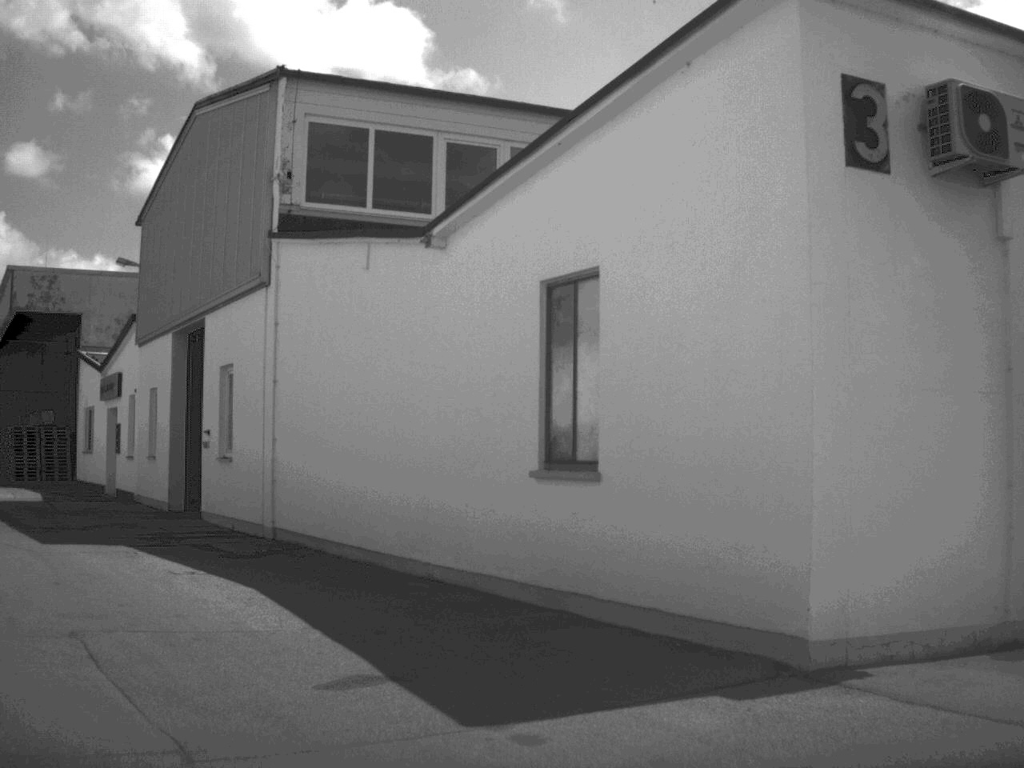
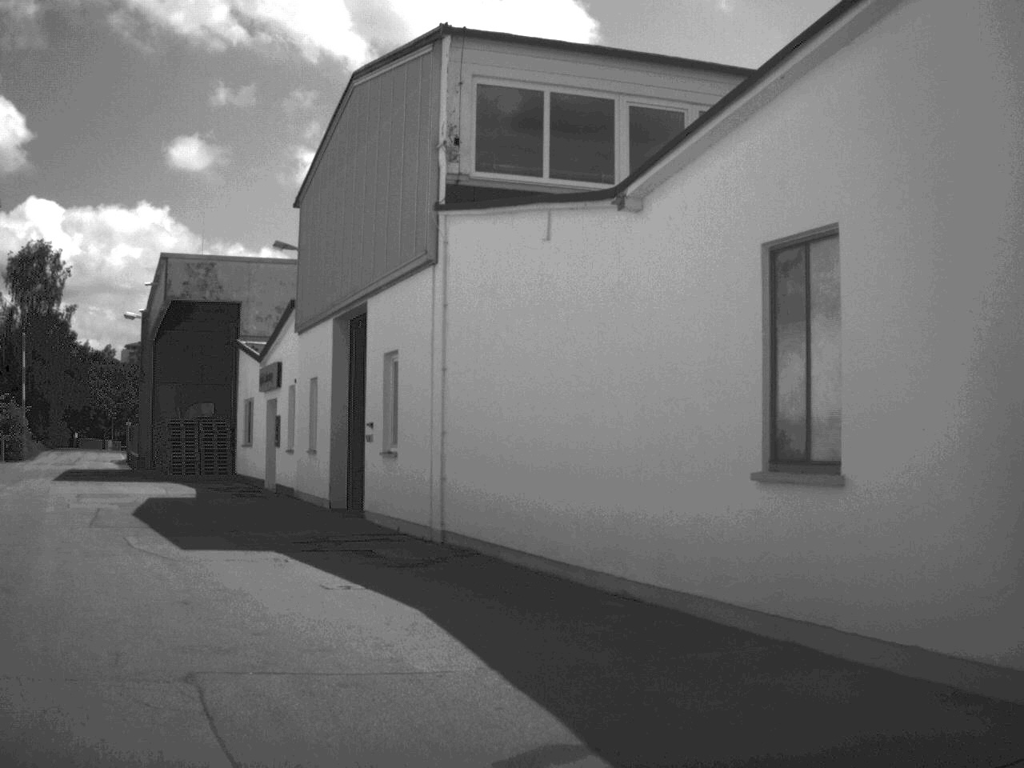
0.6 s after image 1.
(-0.1, +1.8) m; -8°
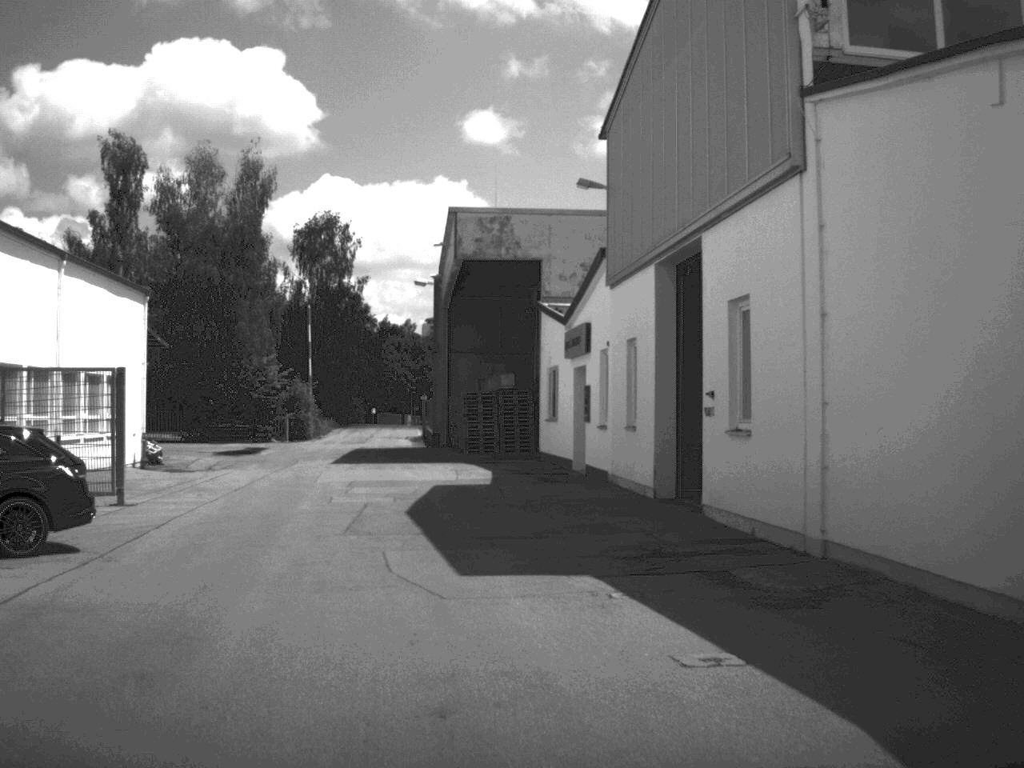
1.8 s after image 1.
(-0.6, +4.6) m; -14°
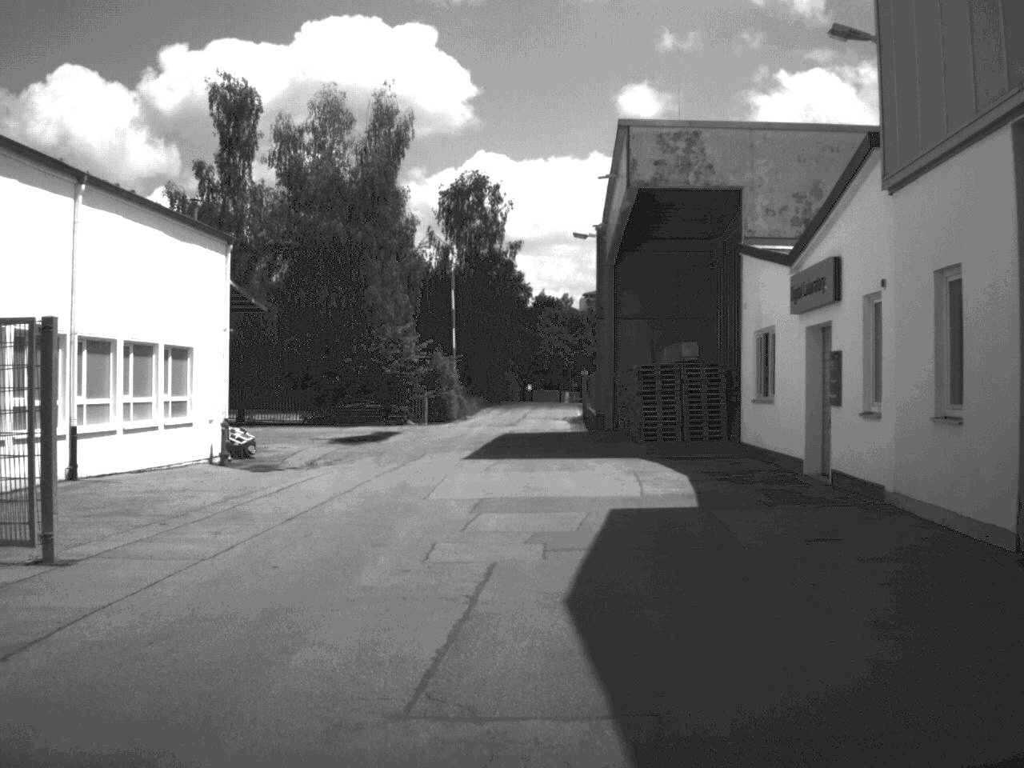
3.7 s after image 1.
(-0.7, +9.3) m; -7°
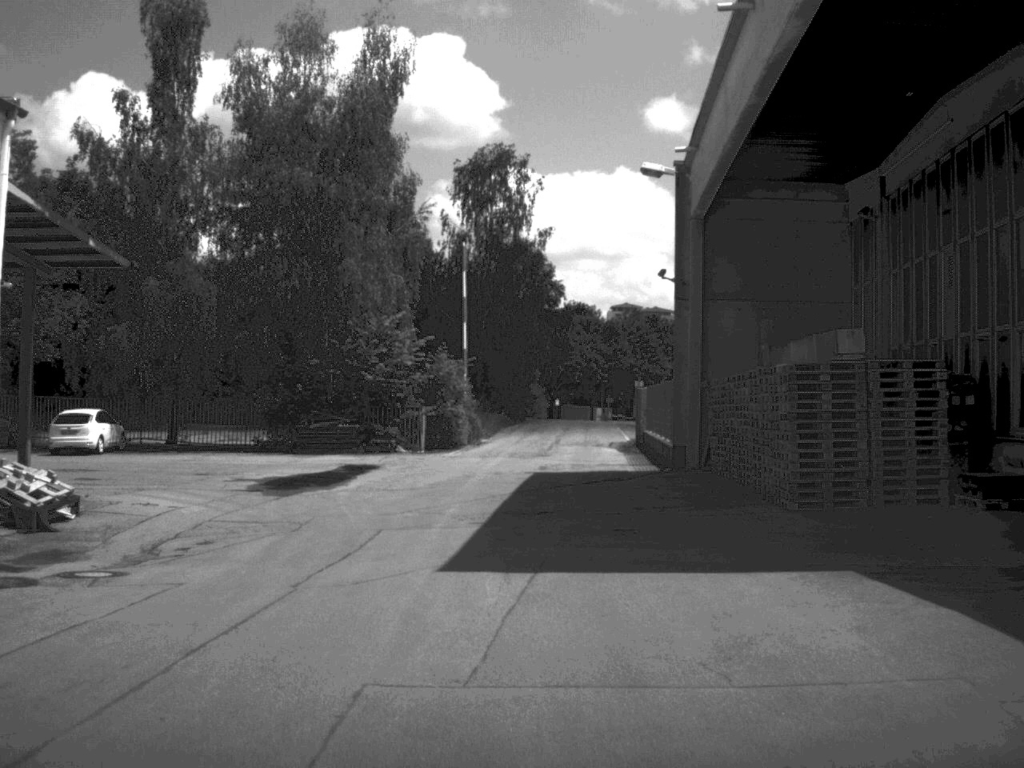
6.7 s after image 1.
(-0.4, +16.5) m; -1°
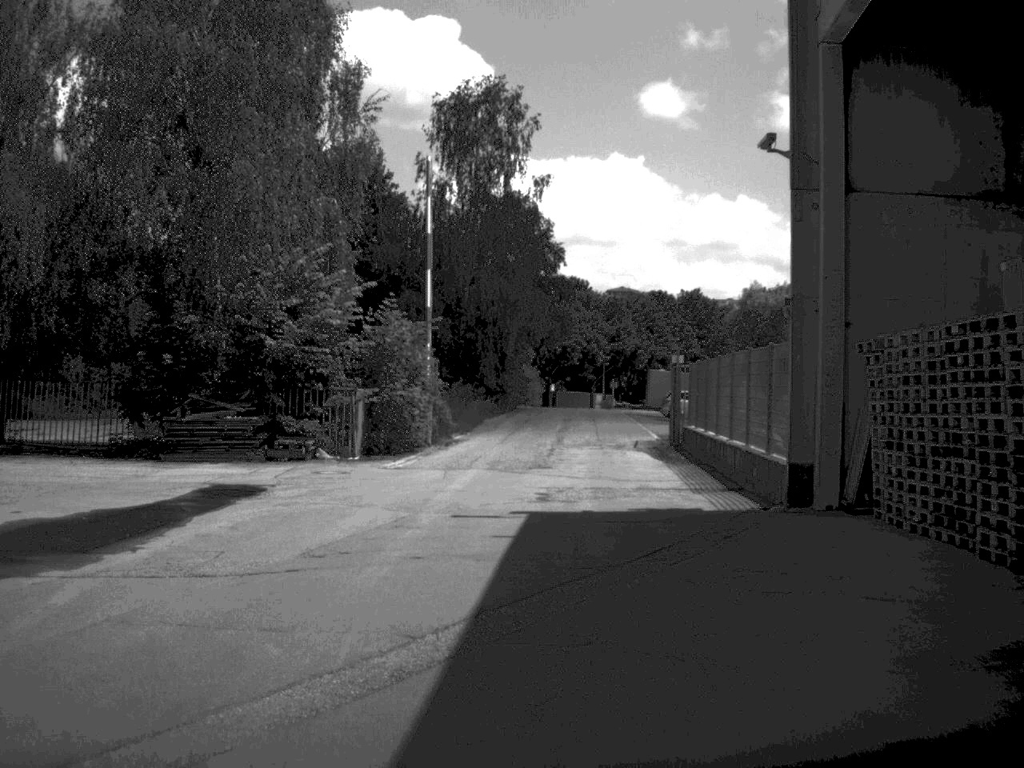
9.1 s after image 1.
(+0.1, +14.8) m; 0°
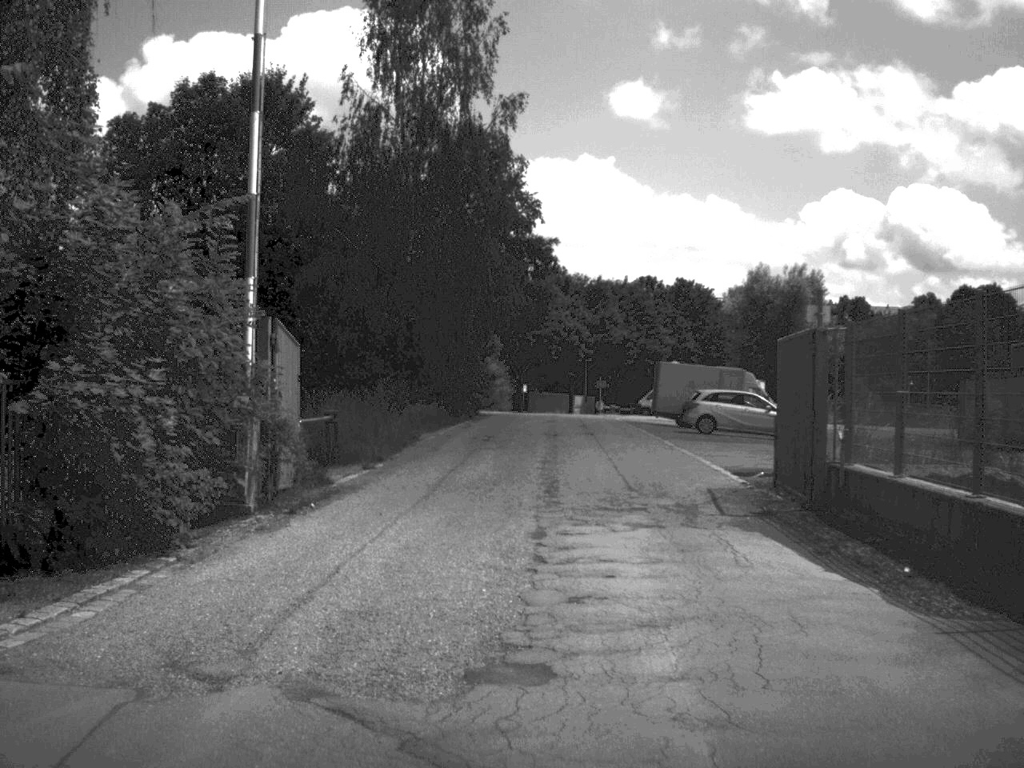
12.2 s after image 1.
(+0.2, +19.3) m; +1°
